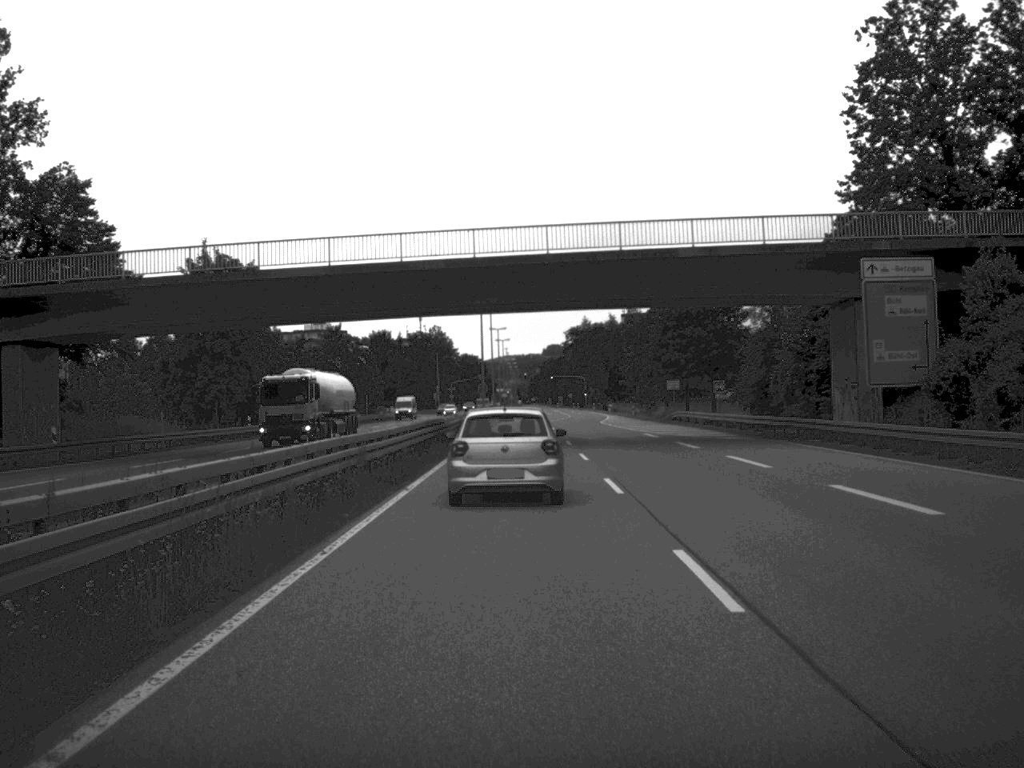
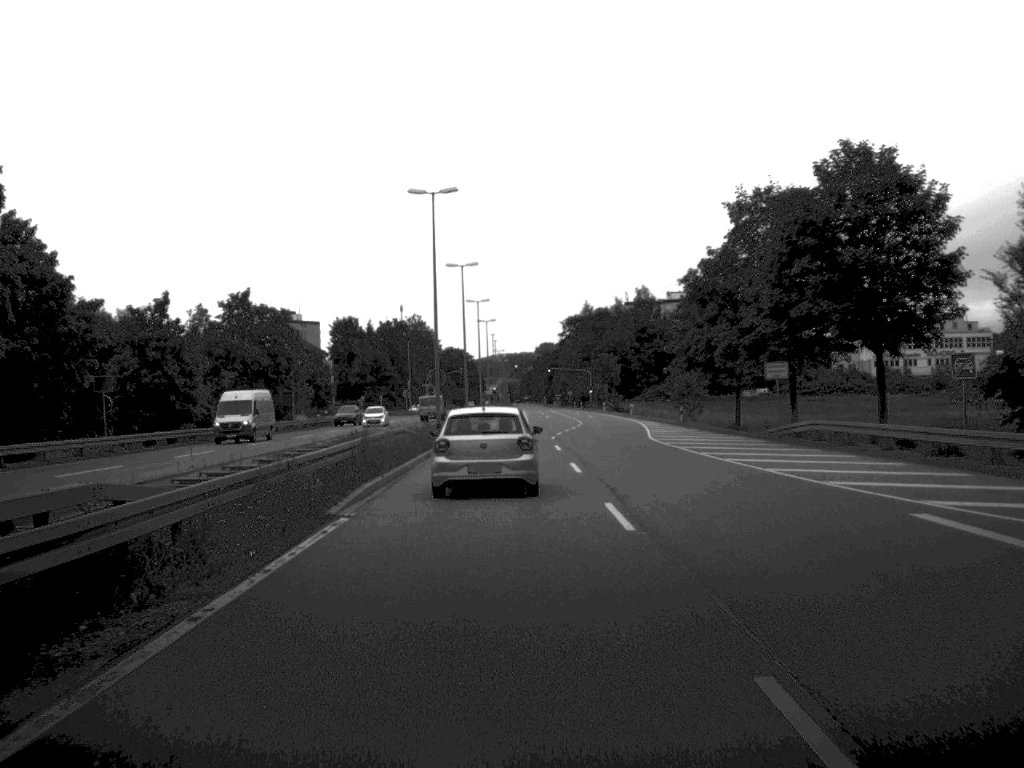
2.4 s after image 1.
(+0.1, +41.0) m; 0°
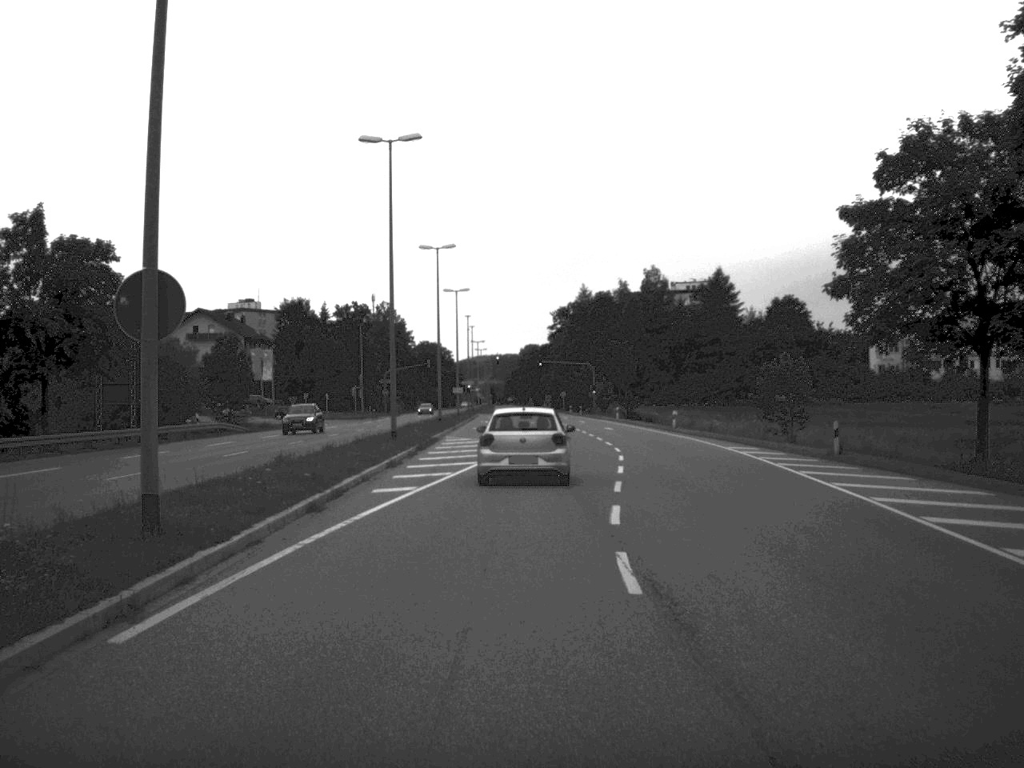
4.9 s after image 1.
(0.0, +39.7) m; +1°
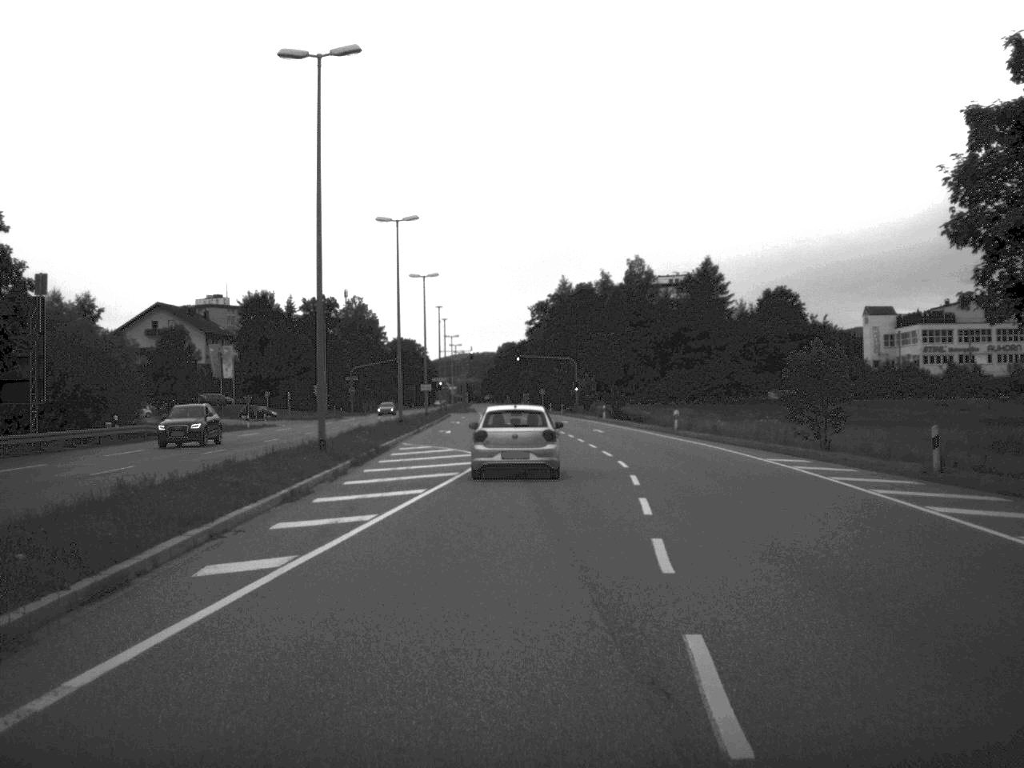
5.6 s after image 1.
(+0.1, +10.6) m; +1°
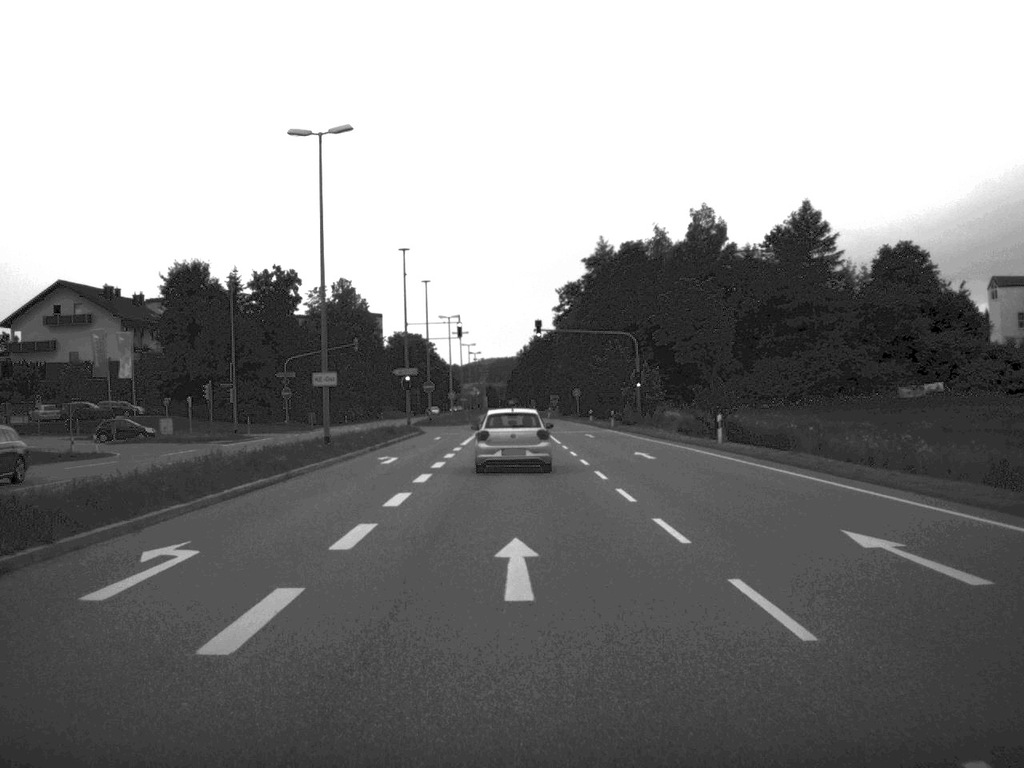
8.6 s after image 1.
(0.0, +50.0) m; -2°
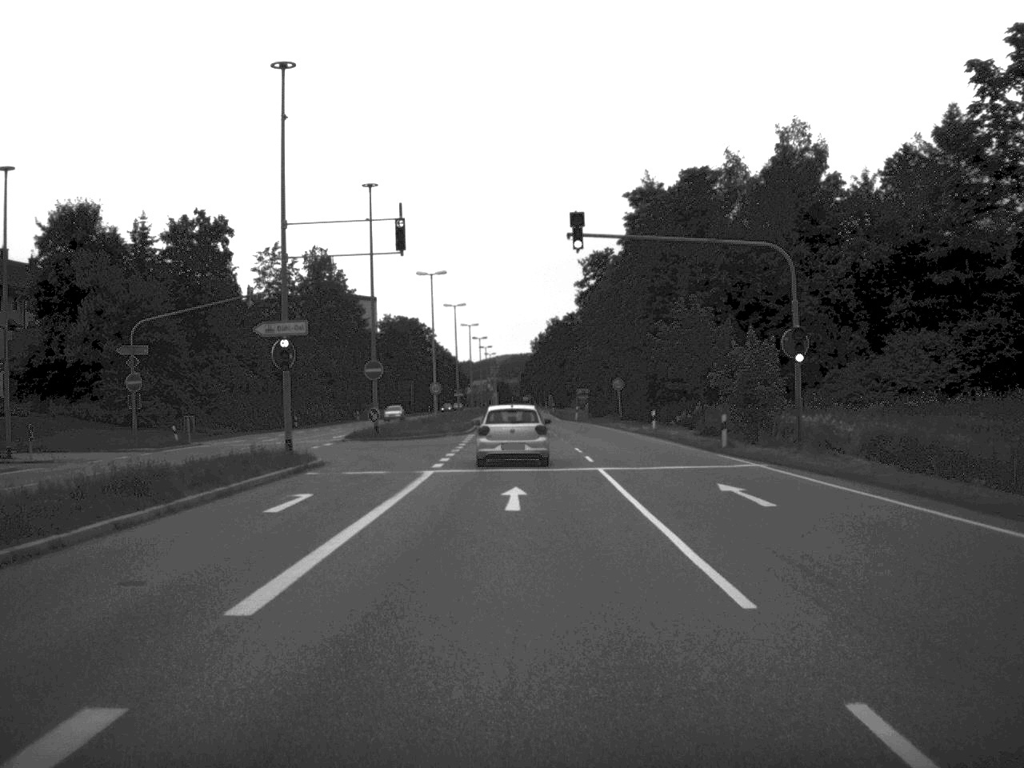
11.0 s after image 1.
(-0.3, +39.8) m; -1°
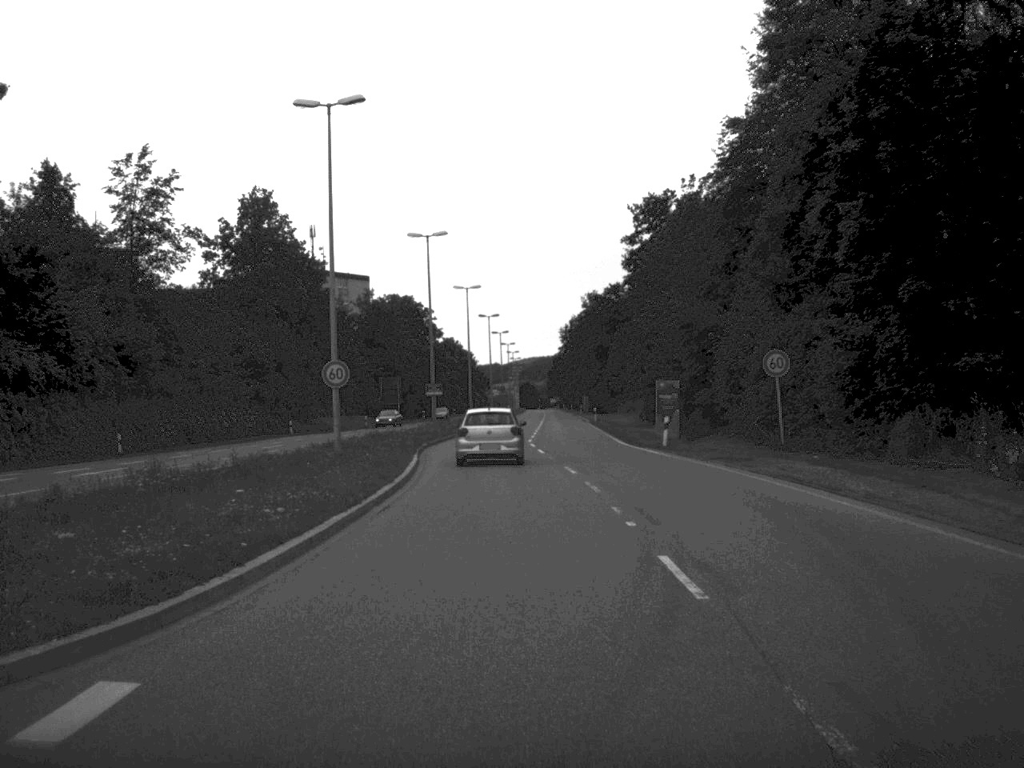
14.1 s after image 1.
(-0.1, +50.7) m; -1°
